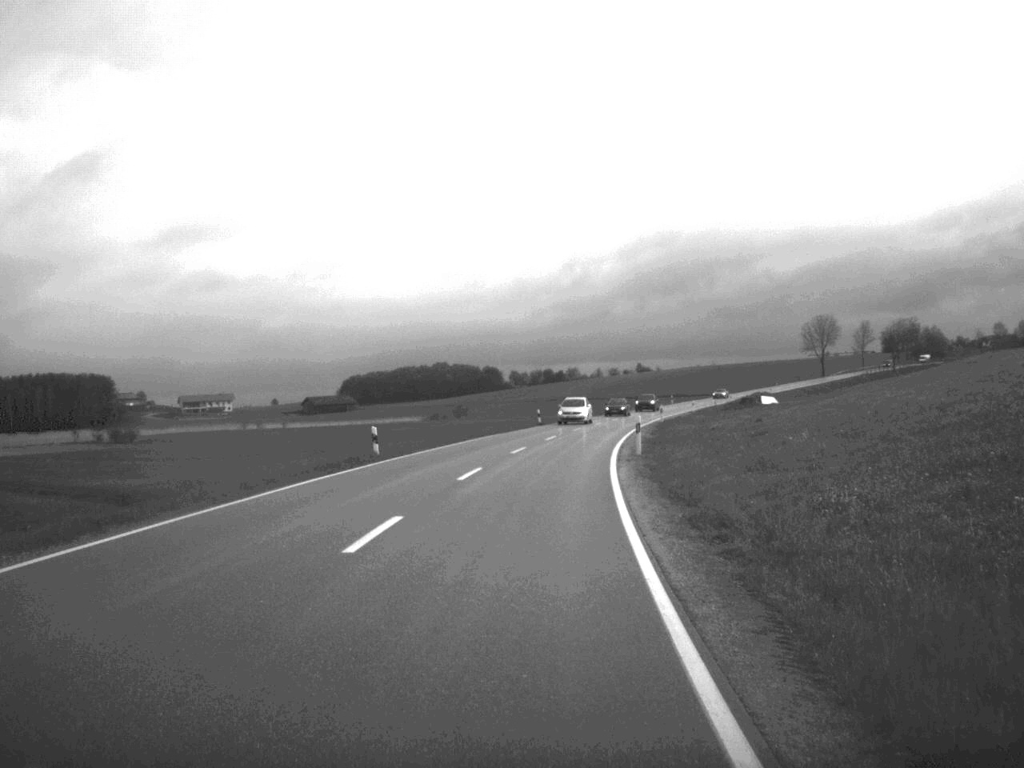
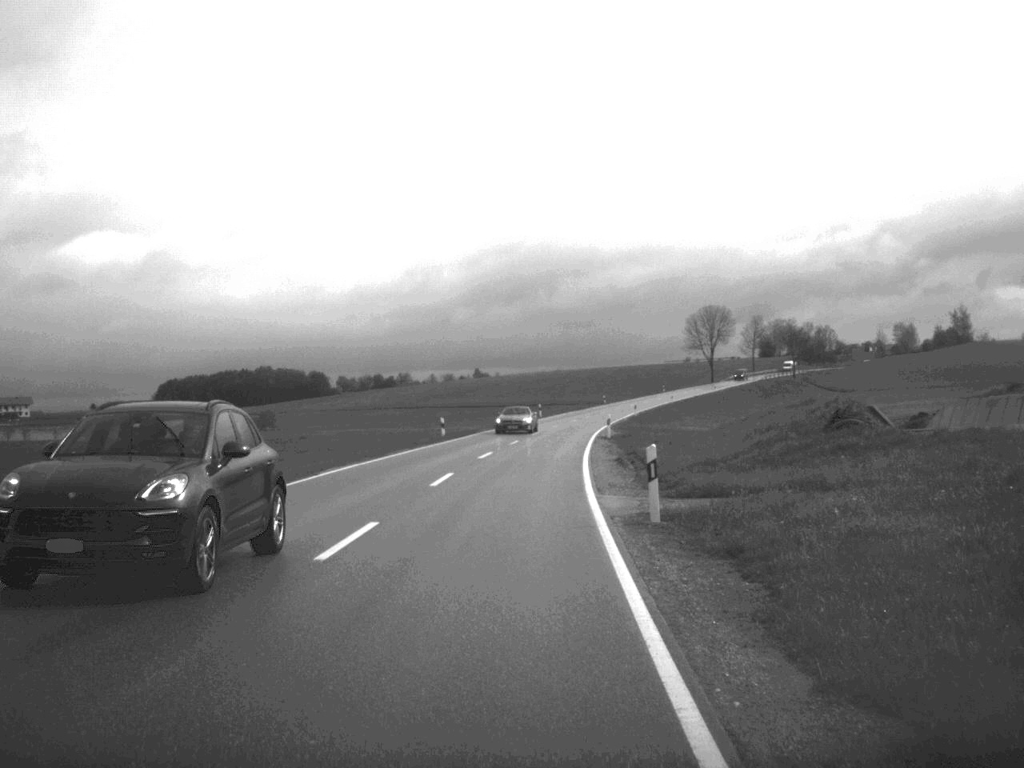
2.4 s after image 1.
(+4.1, +59.2) m; +7°
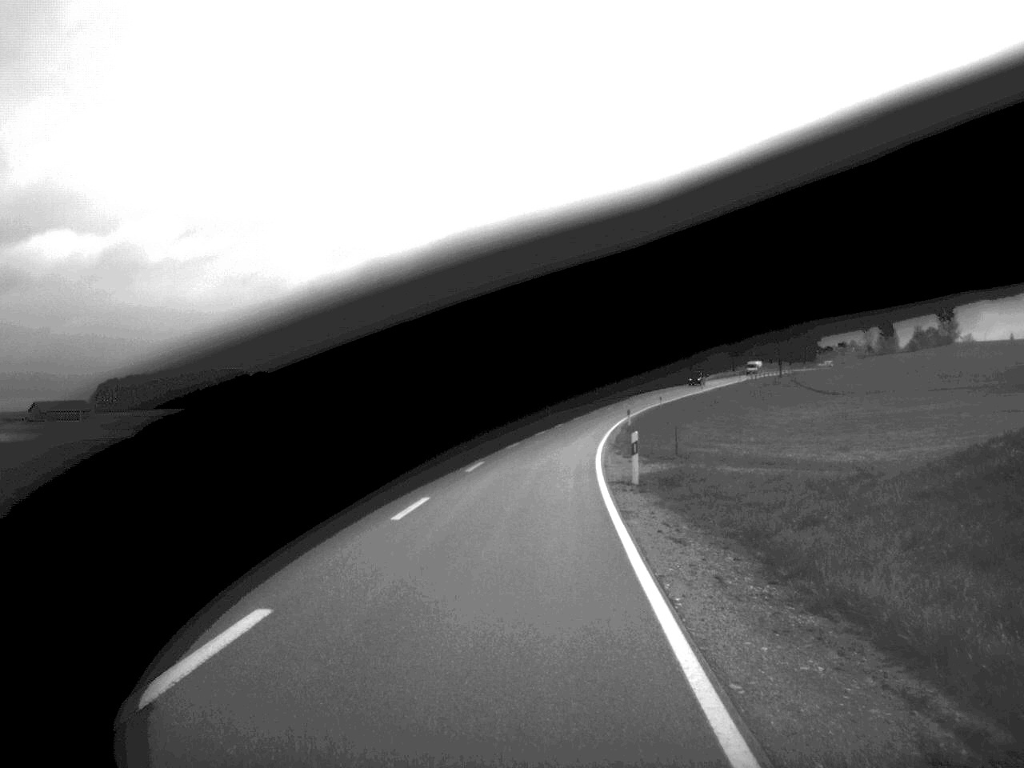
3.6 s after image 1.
(+0.5, +30.4) m; +2°
